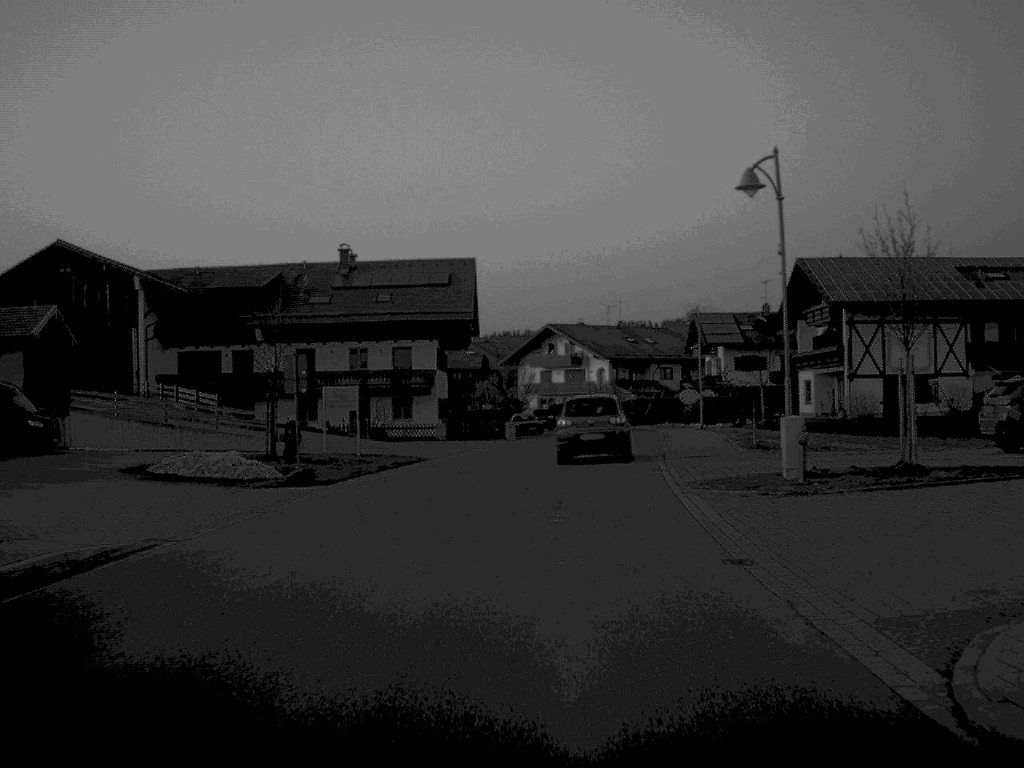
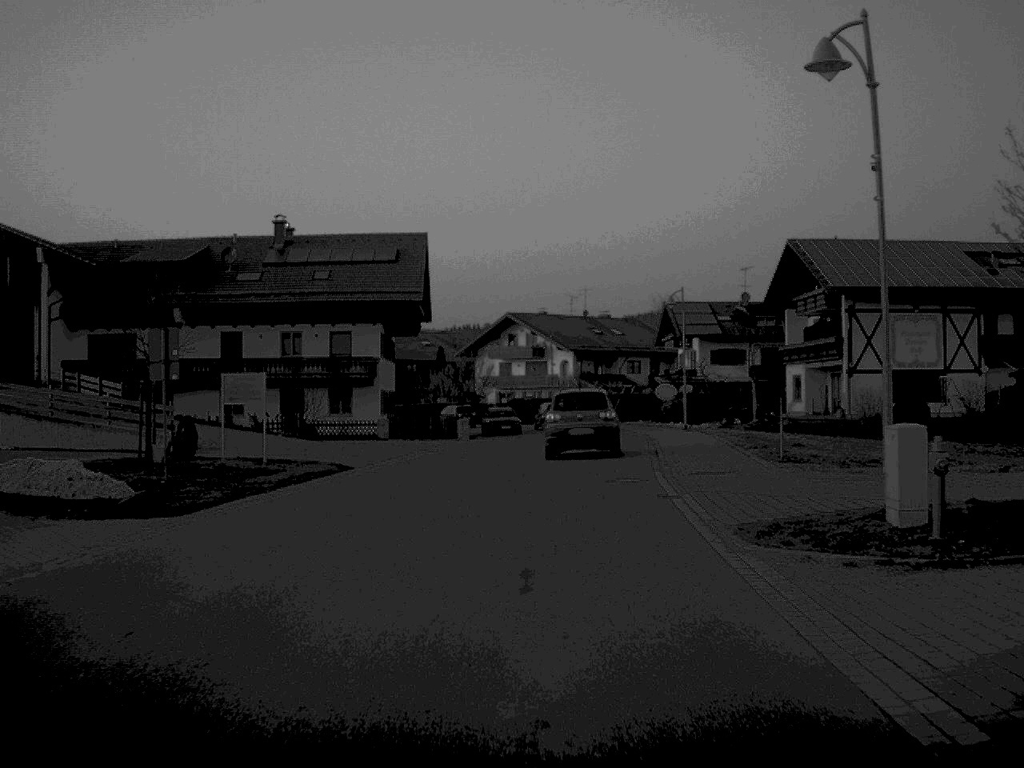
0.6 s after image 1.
(+0.1, +8.5) m; +2°
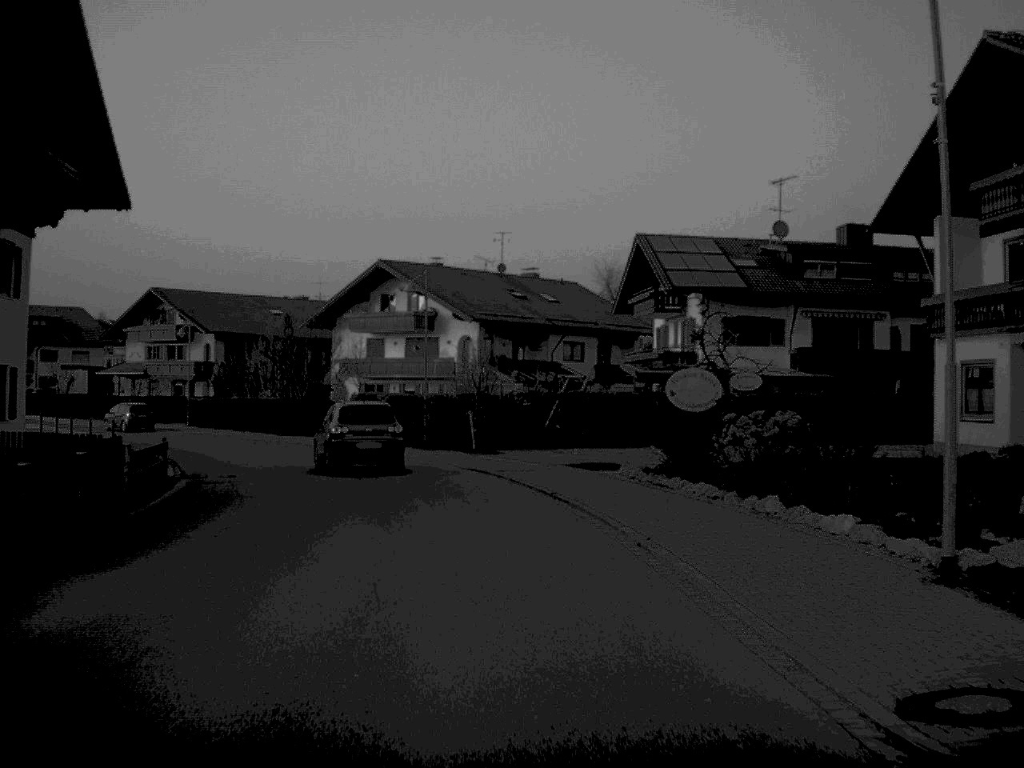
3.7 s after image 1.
(+2.4, +42.5) m; +3°
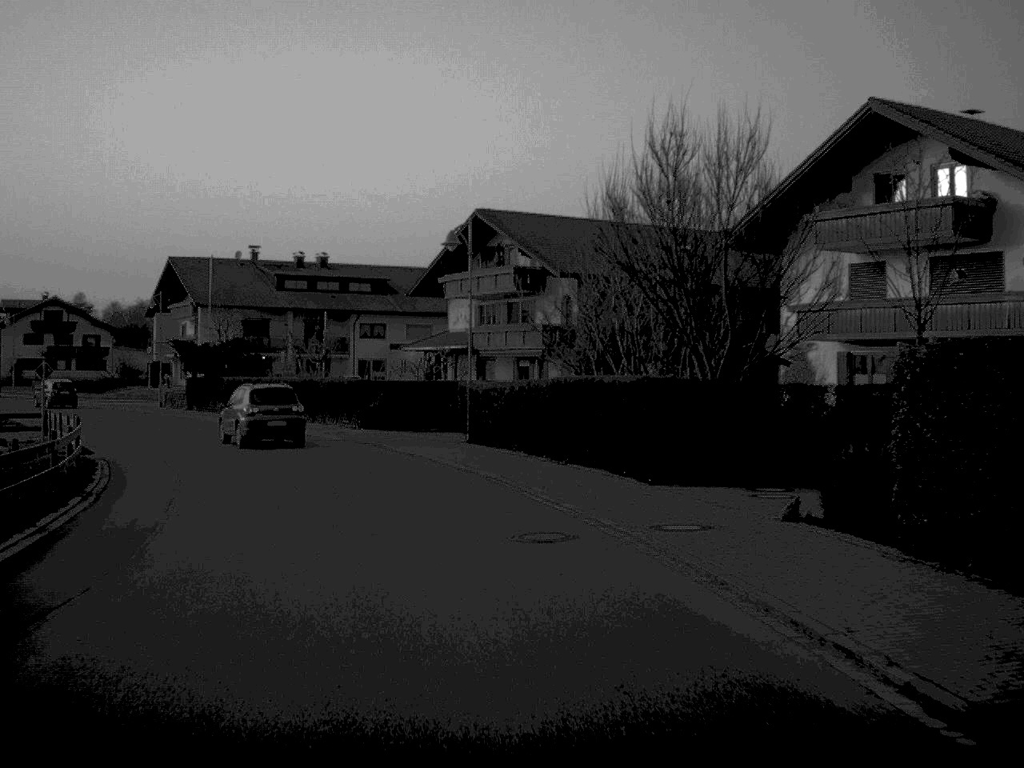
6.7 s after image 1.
(-6.0, +38.6) m; -19°
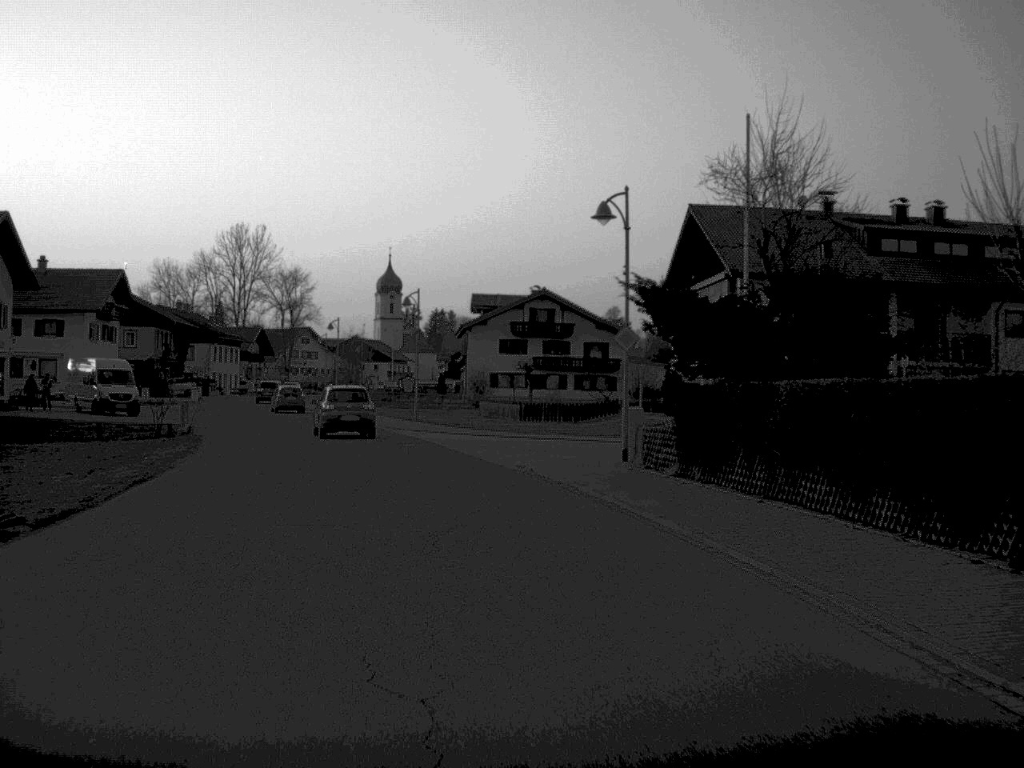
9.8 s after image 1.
(-8.4, +38.2) m; -25°
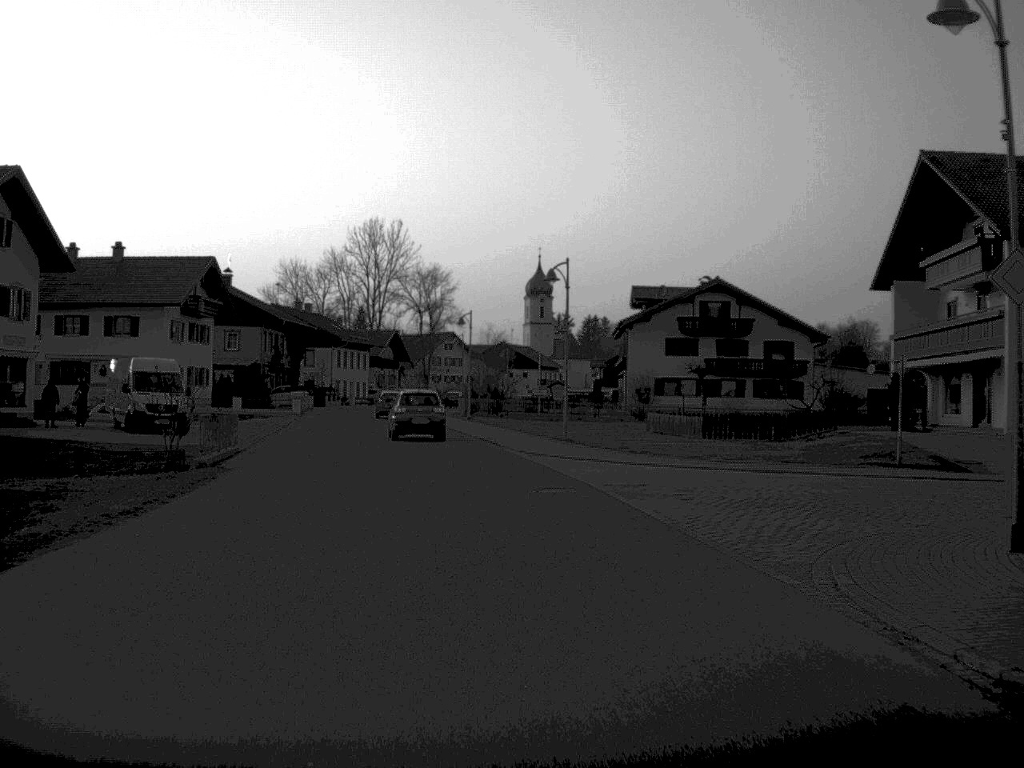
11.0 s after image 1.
(-1.0, +15.3) m; -7°
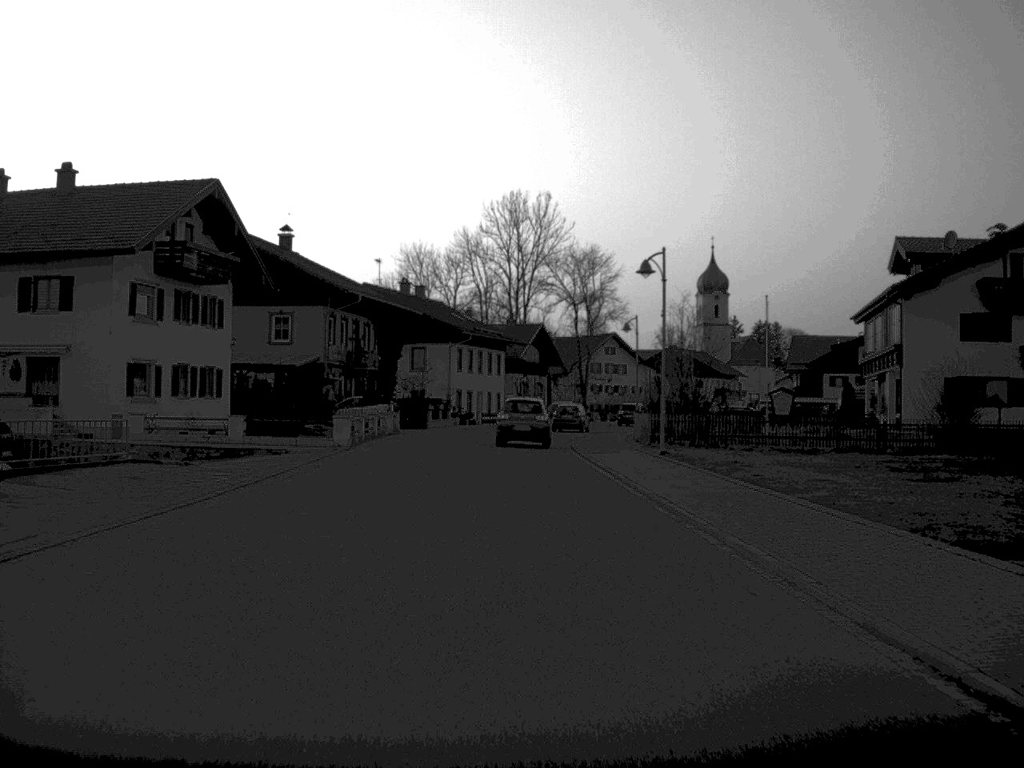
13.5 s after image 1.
(-2.2, +32.3) m; -7°
